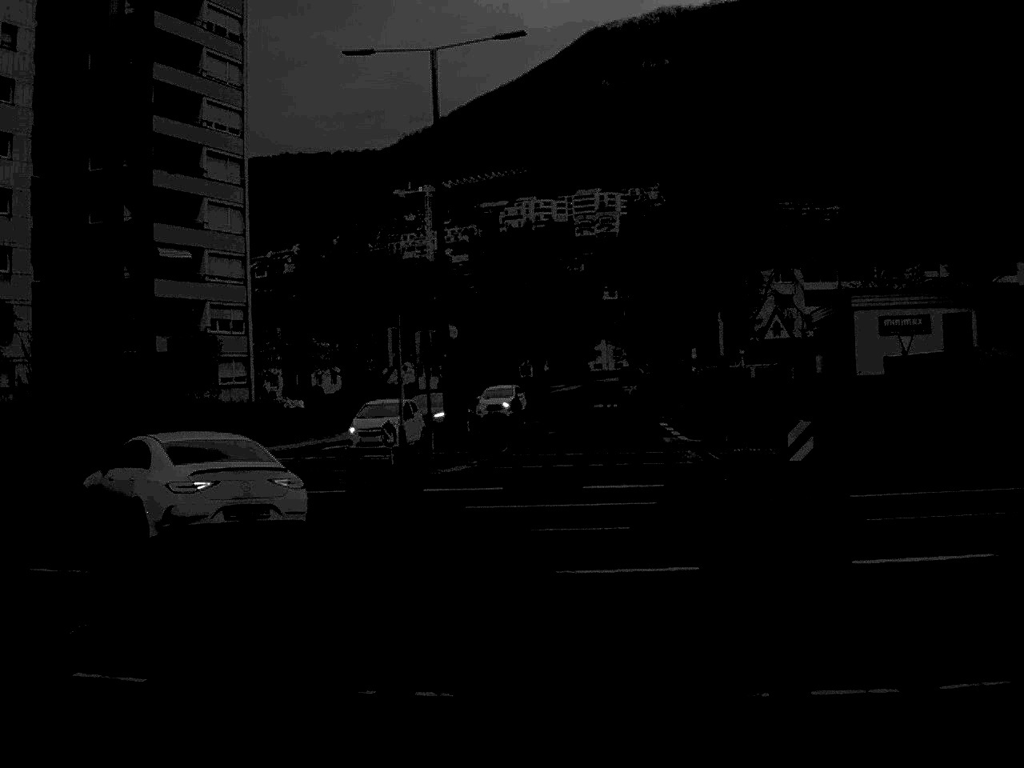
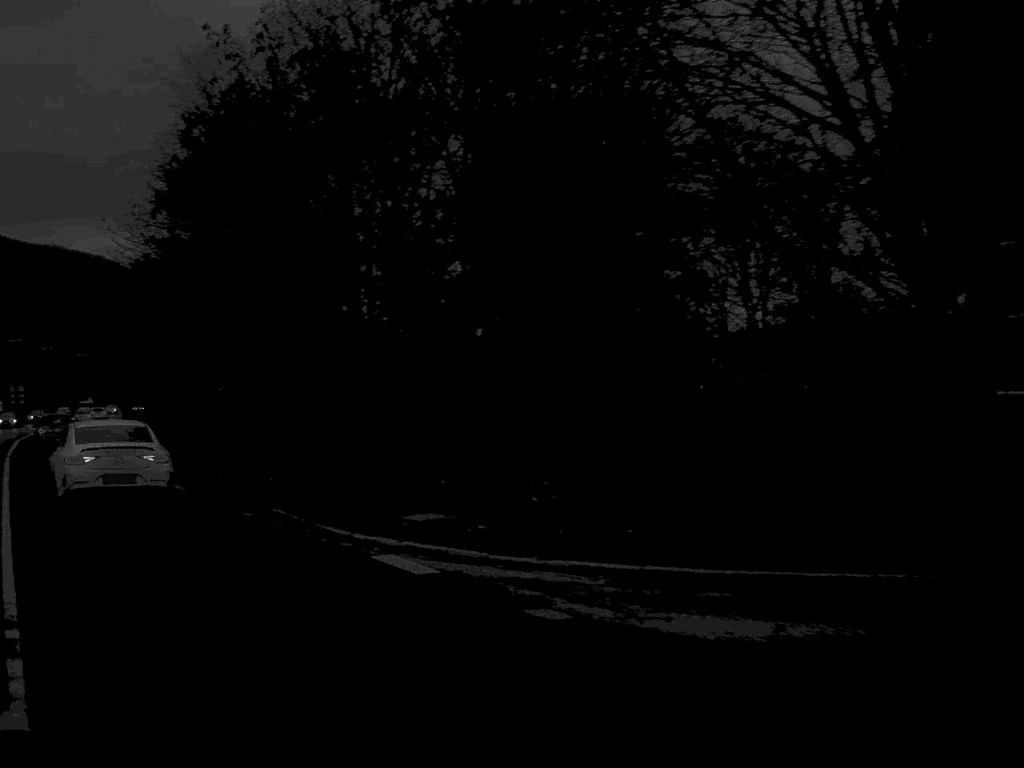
(-9.5, +21.9) m; -58°
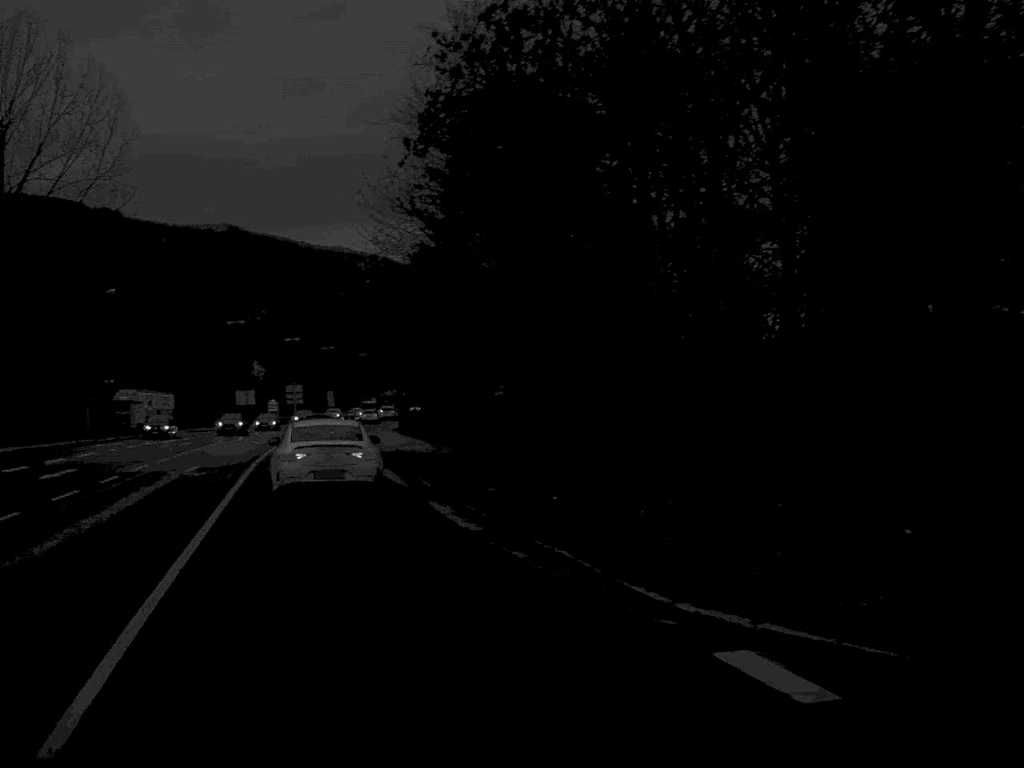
(-0.6, +5.3) m; -13°
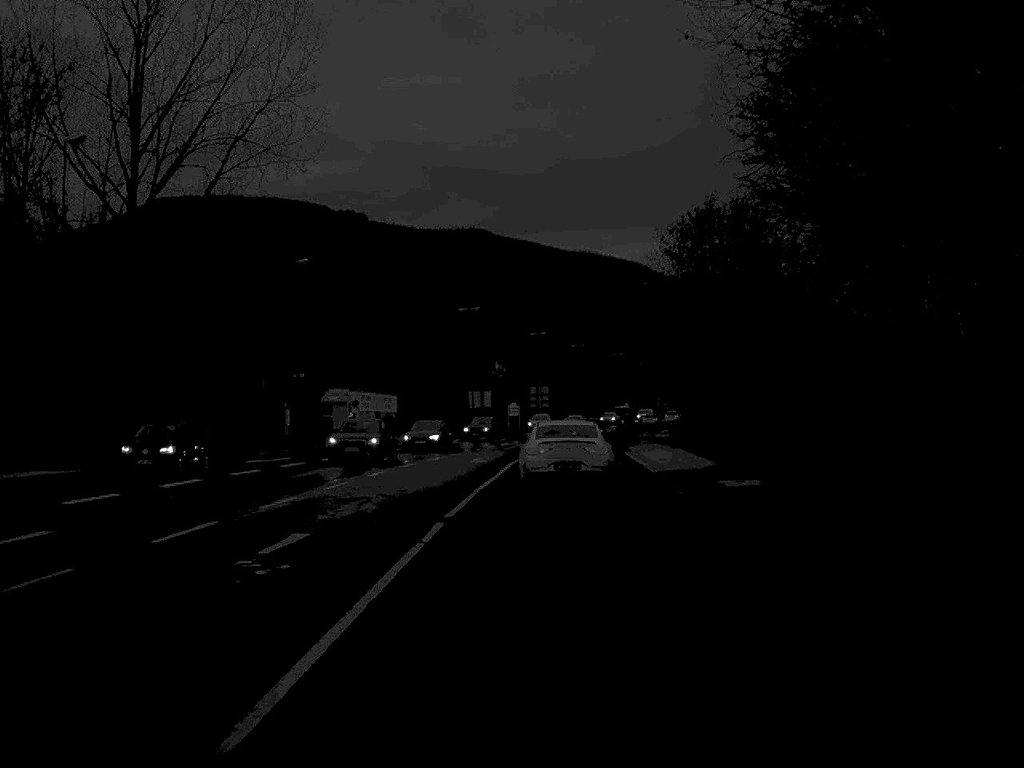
(-3.0, +20.1) m; -10°
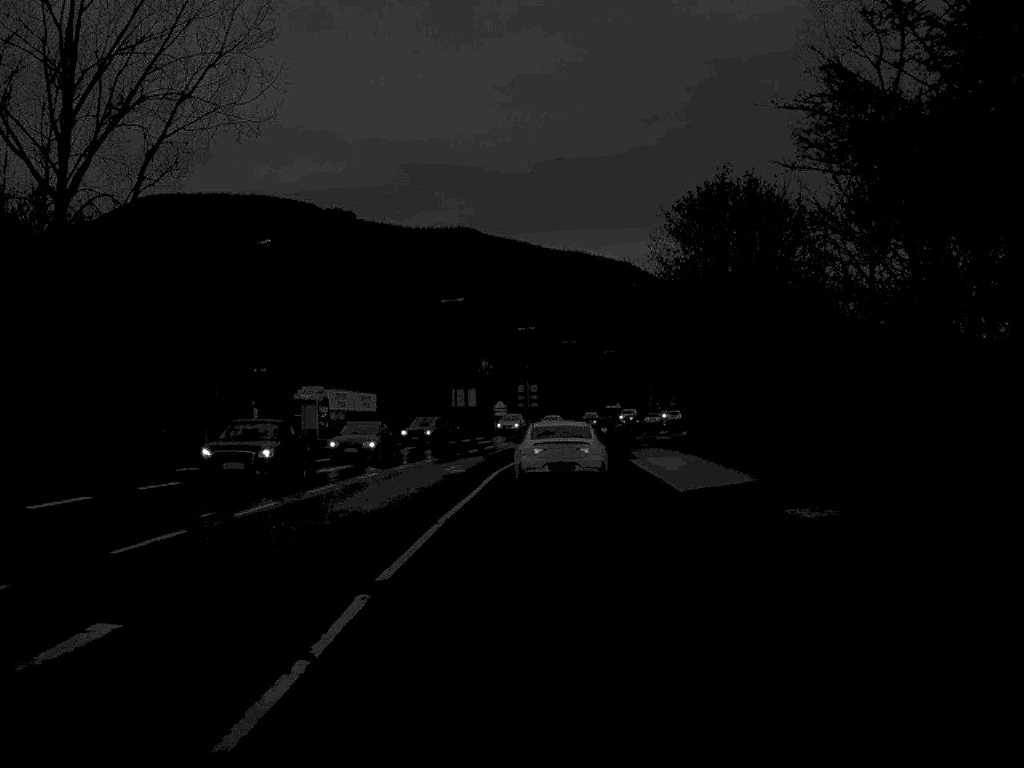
(0.0, +7.5) m; +1°
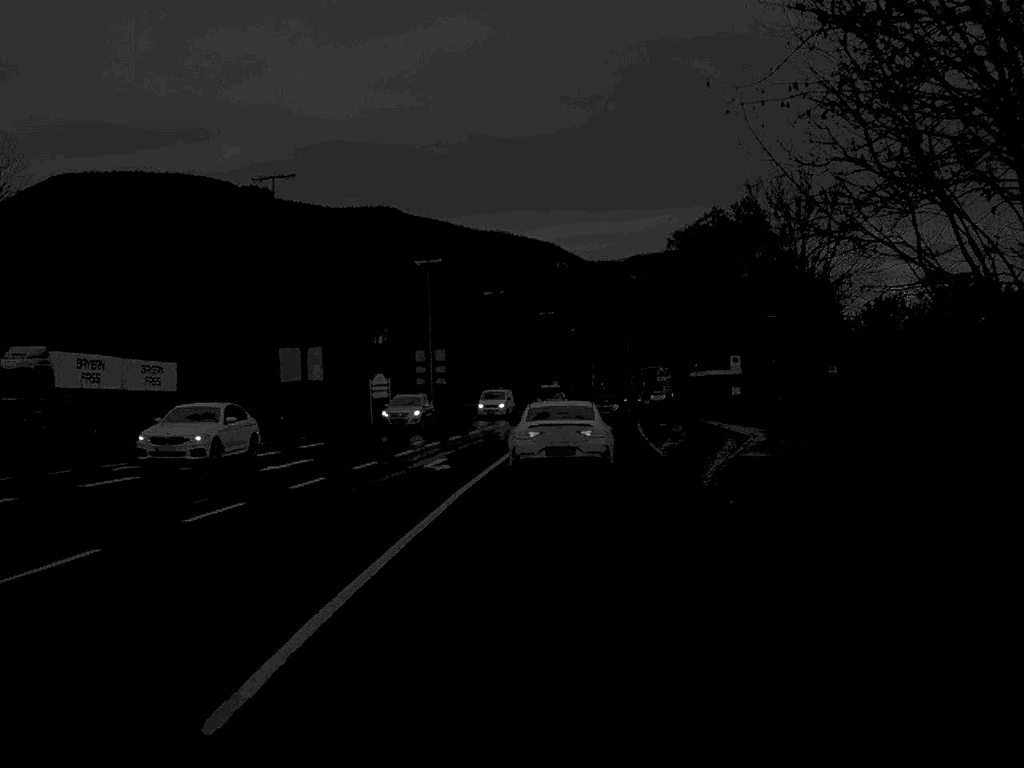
(+1.2, +46.0) m; +4°
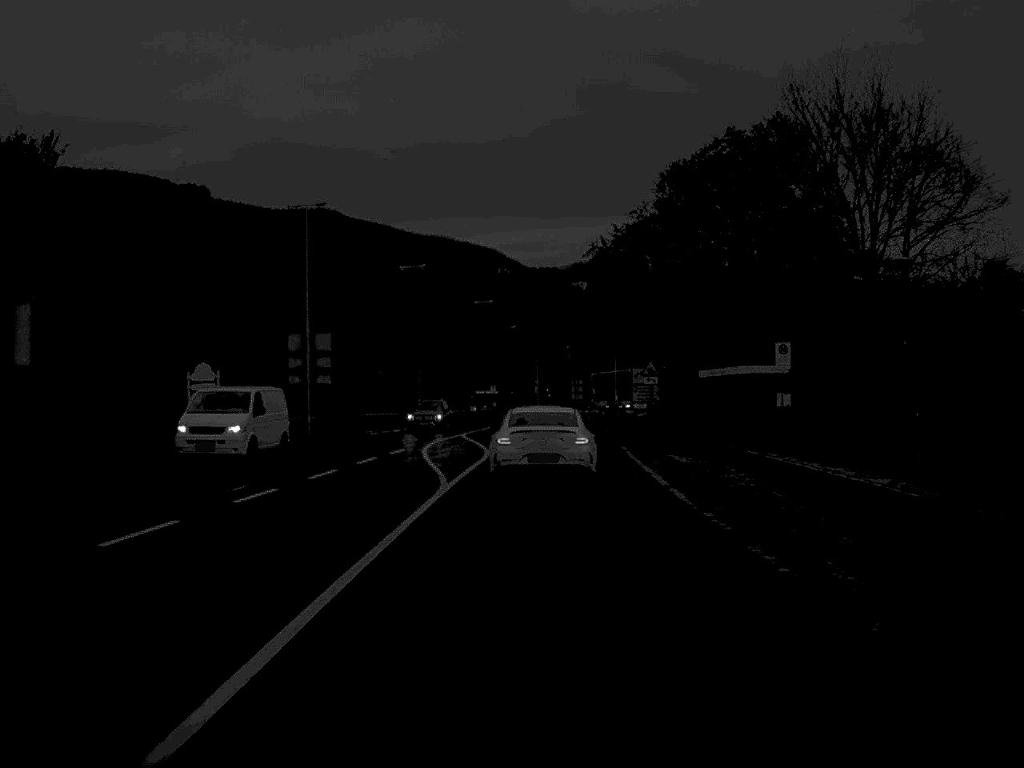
(+0.7, +26.1) m; +3°
